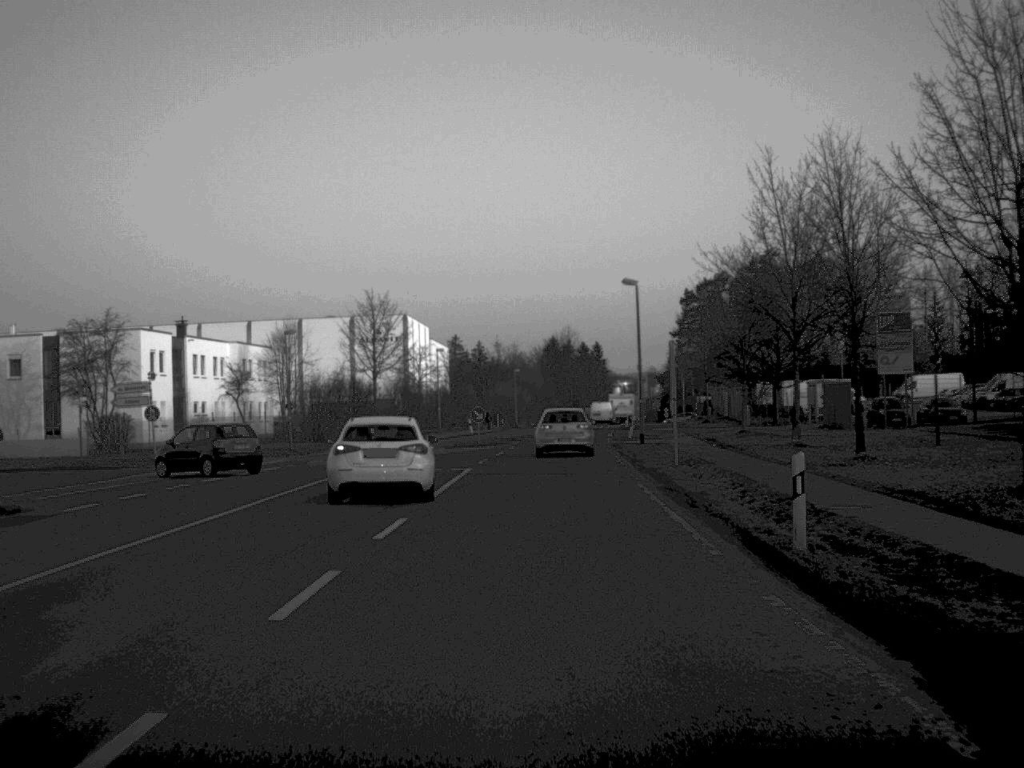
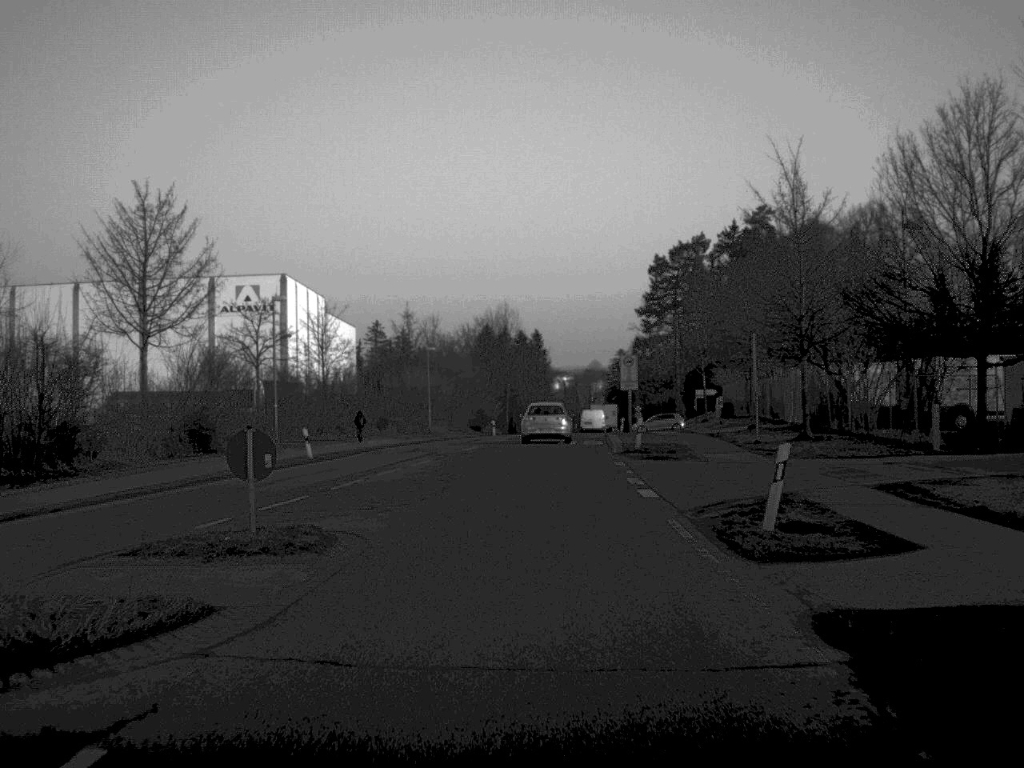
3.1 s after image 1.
(+1.0, +42.3) m; +3°
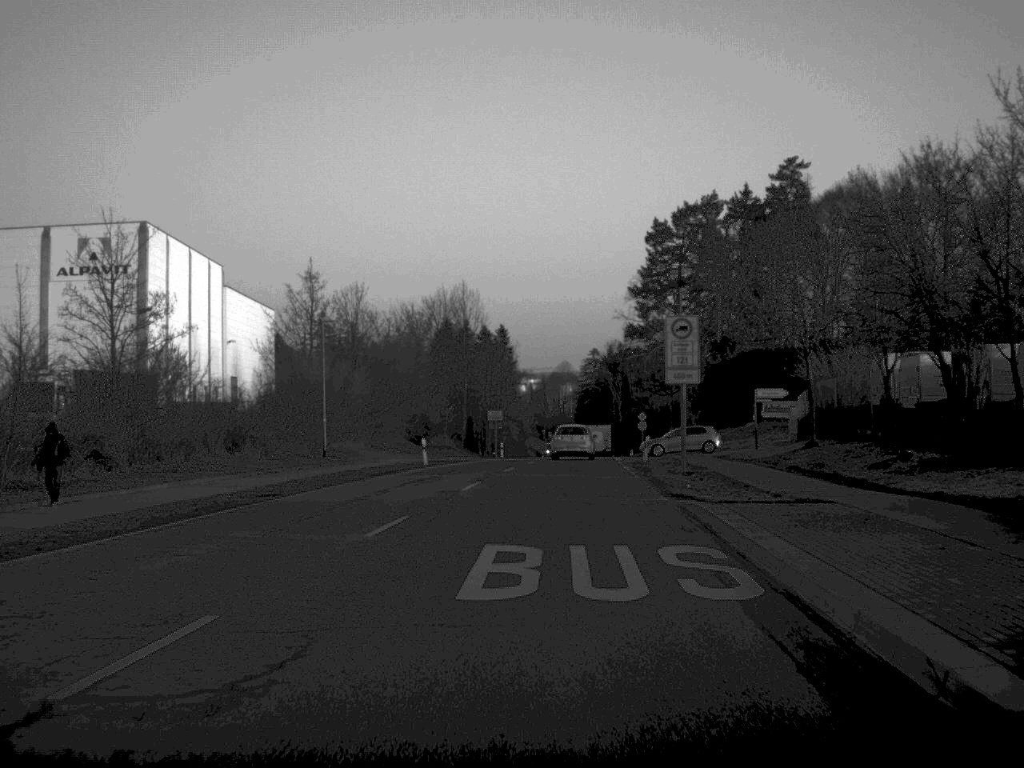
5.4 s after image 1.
(+0.4, +34.2) m; +2°
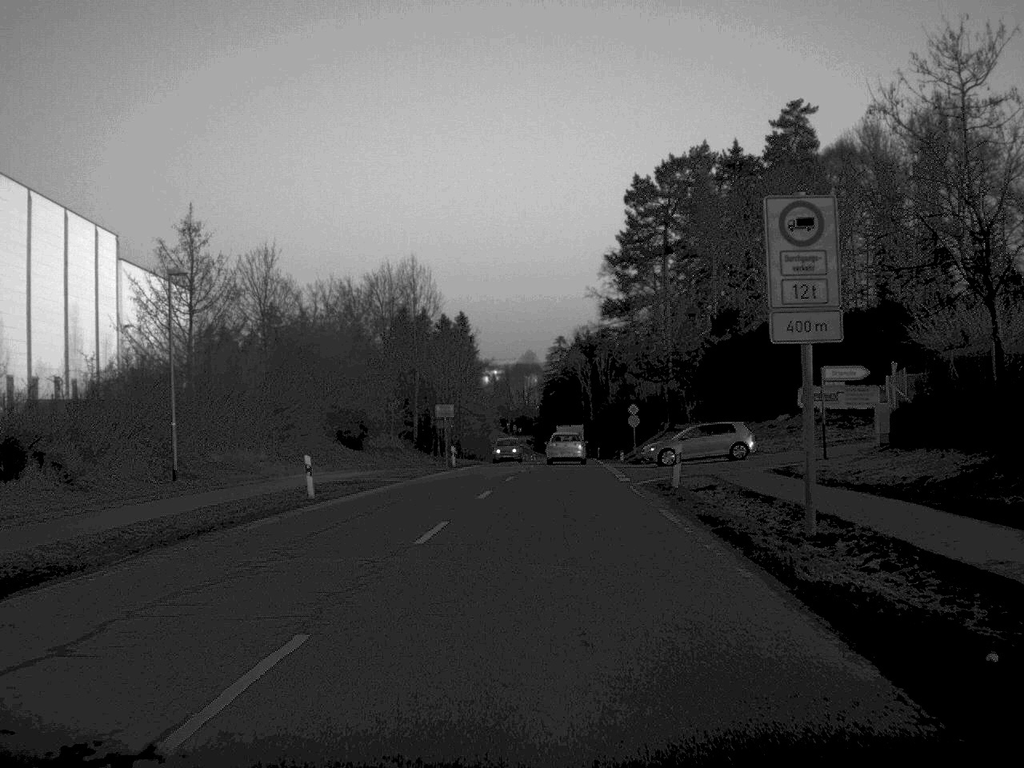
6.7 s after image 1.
(+0.3, +18.8) m; +2°
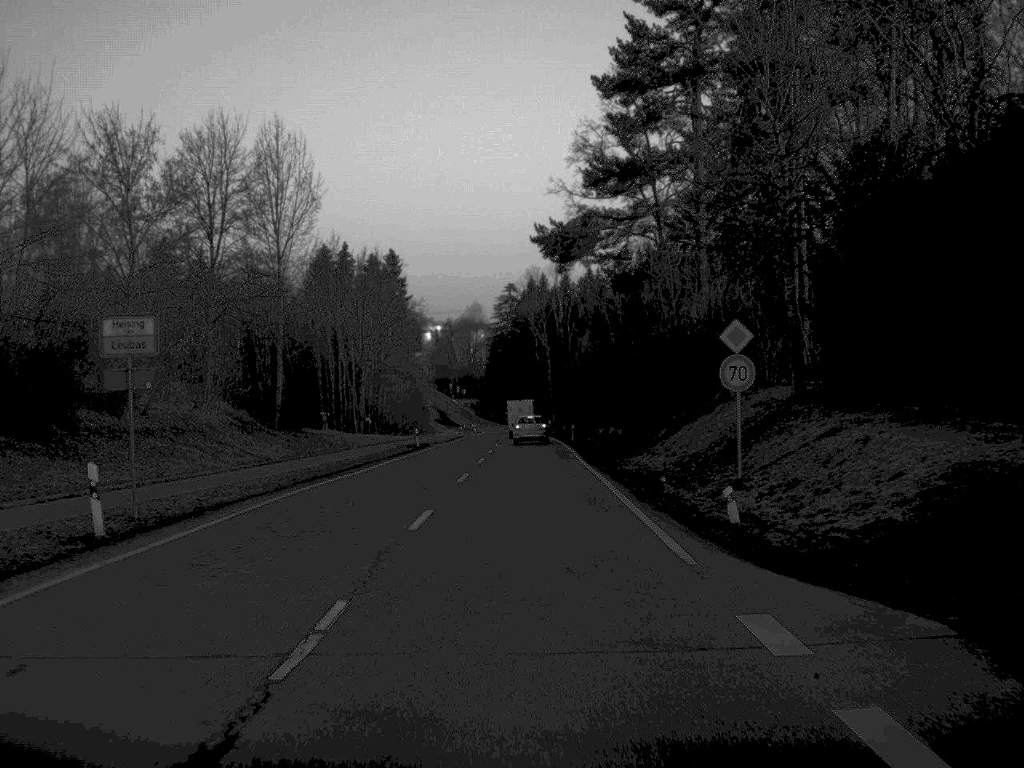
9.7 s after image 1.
(+1.3, +45.8) m; +2°
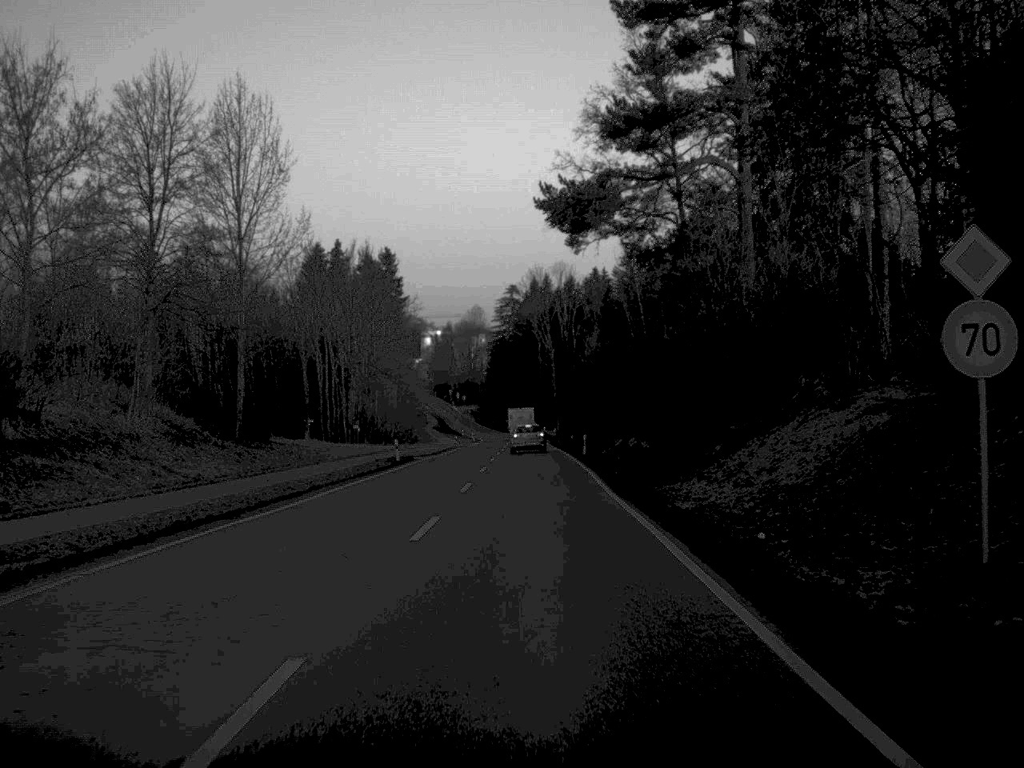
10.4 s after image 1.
(0.0, +11.3) m; 0°
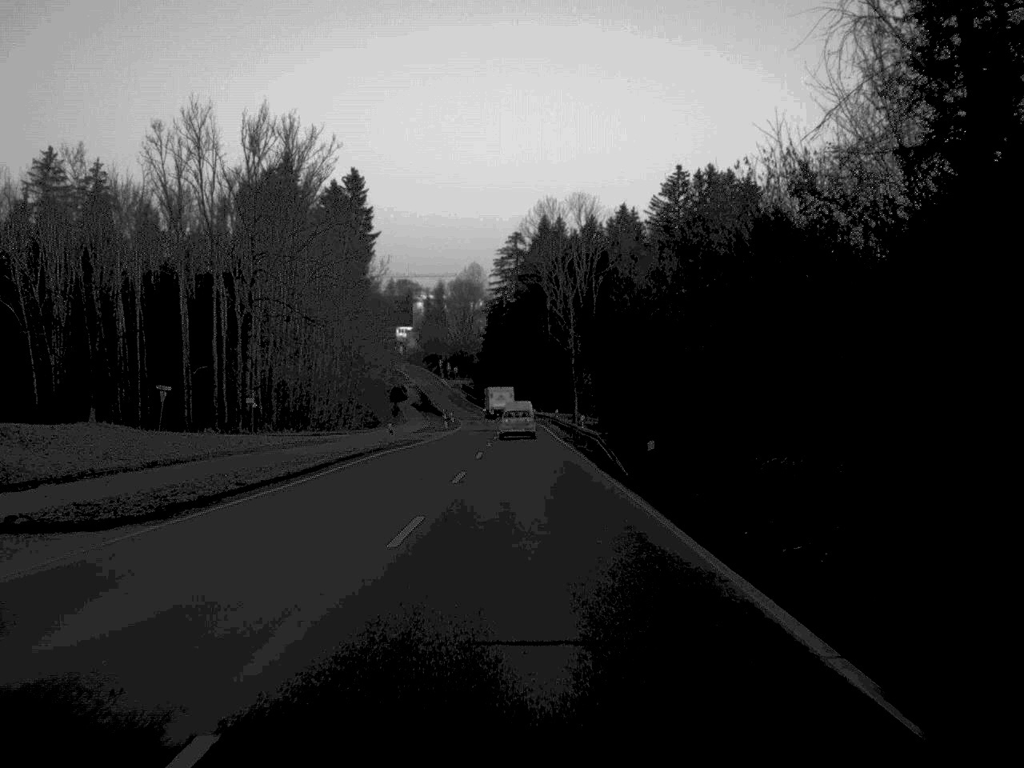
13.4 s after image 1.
(0.0, +49.9) m; 0°
